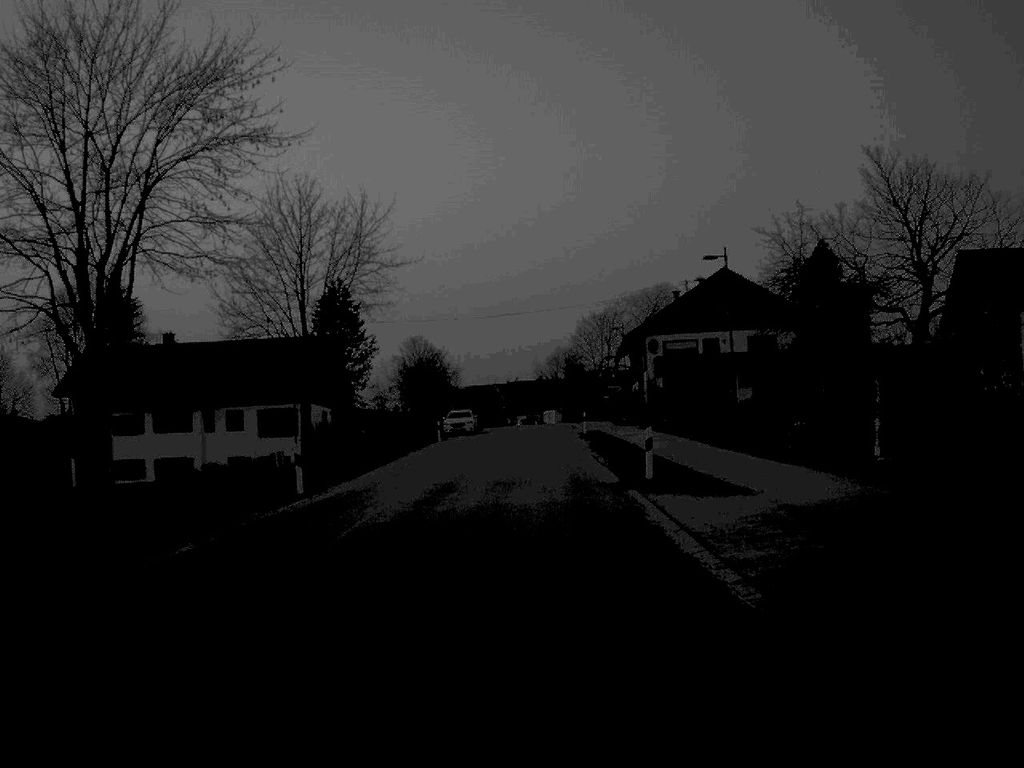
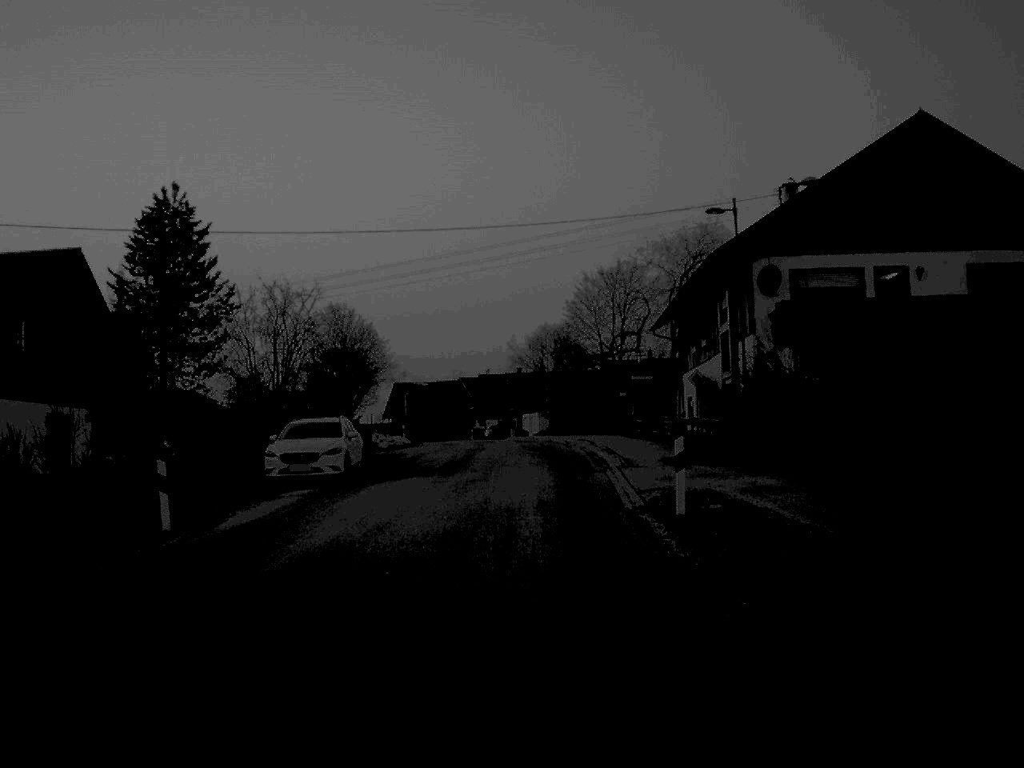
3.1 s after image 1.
(+0.5, +46.1) m; +1°
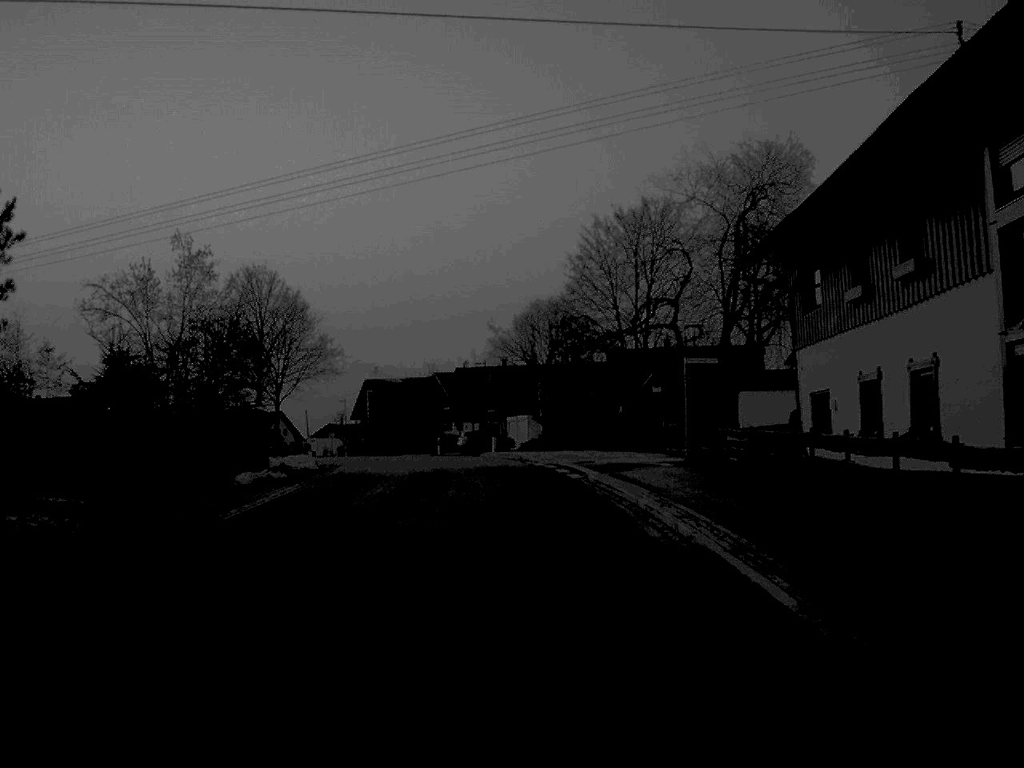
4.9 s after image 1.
(+0.1, +26.9) m; +1°
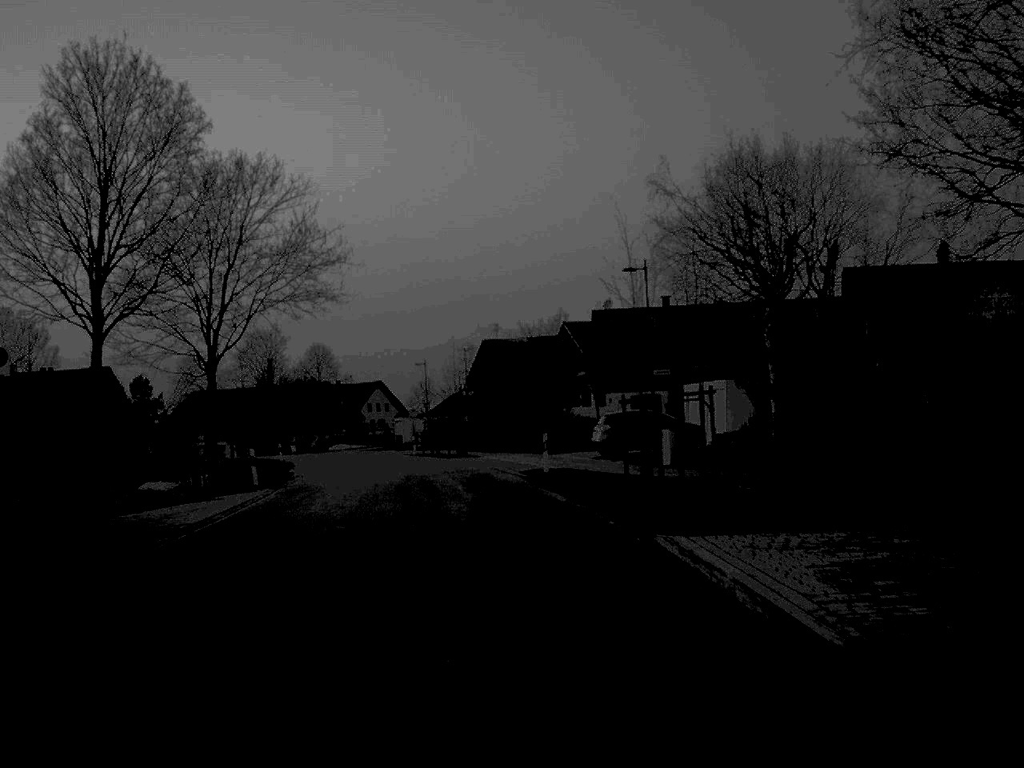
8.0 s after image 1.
(-1.8, +43.3) m; -6°
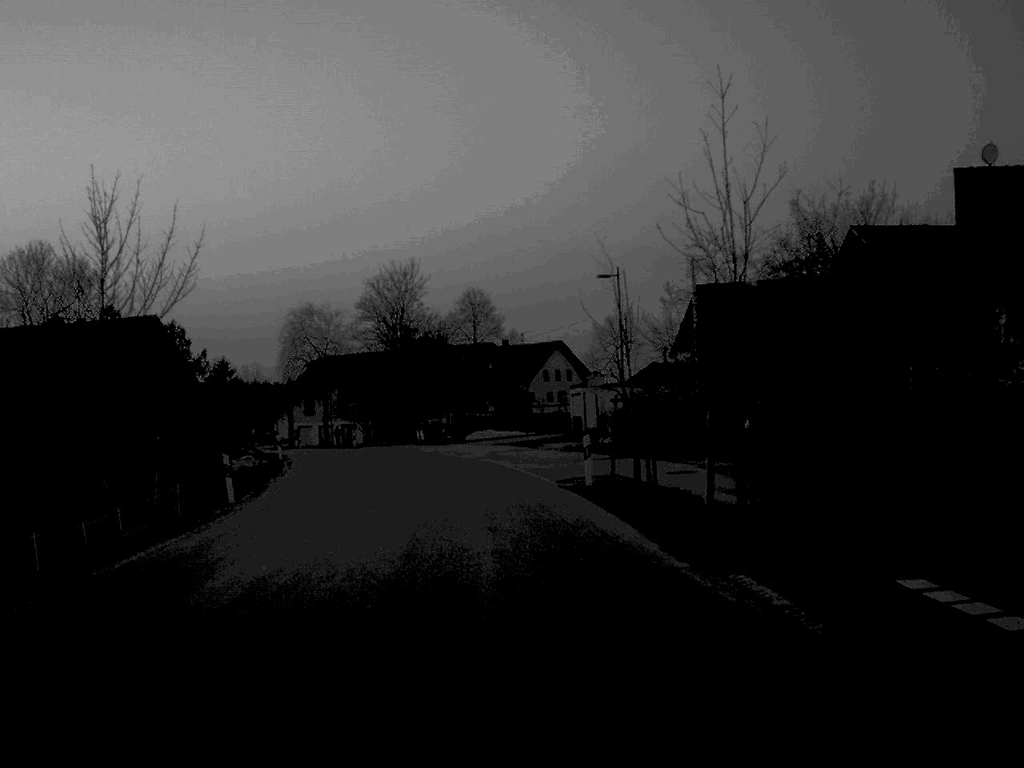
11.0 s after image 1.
(-3.1, +42.9) m; -9°
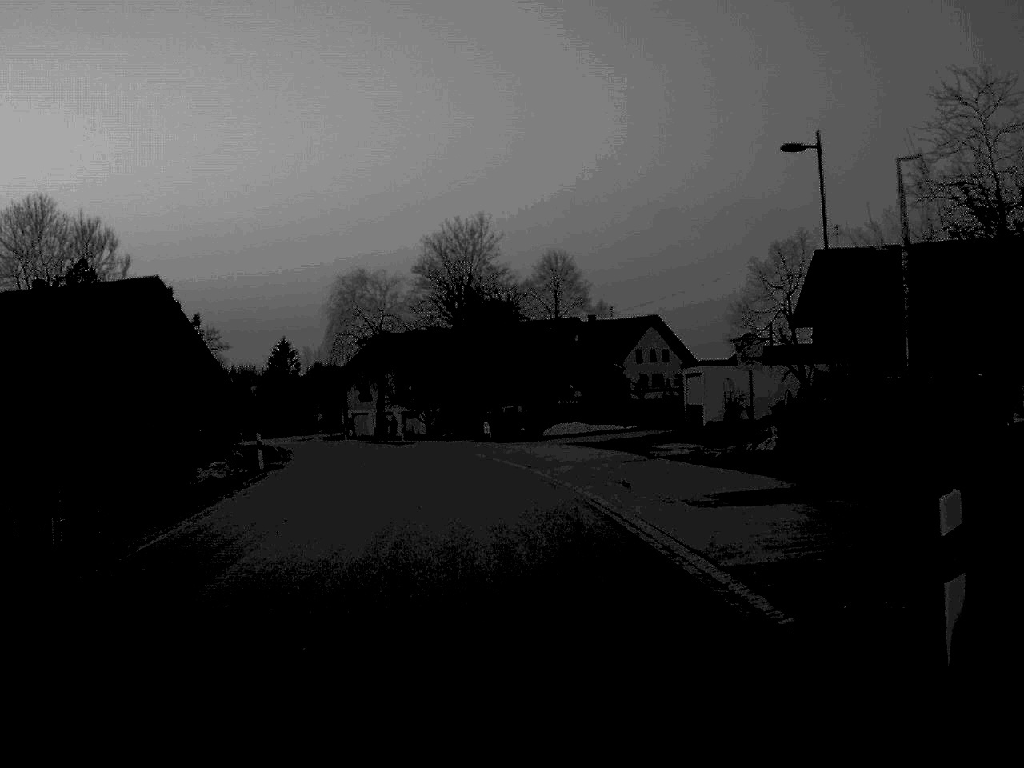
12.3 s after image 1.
(-0.6, +18.7) m; -4°
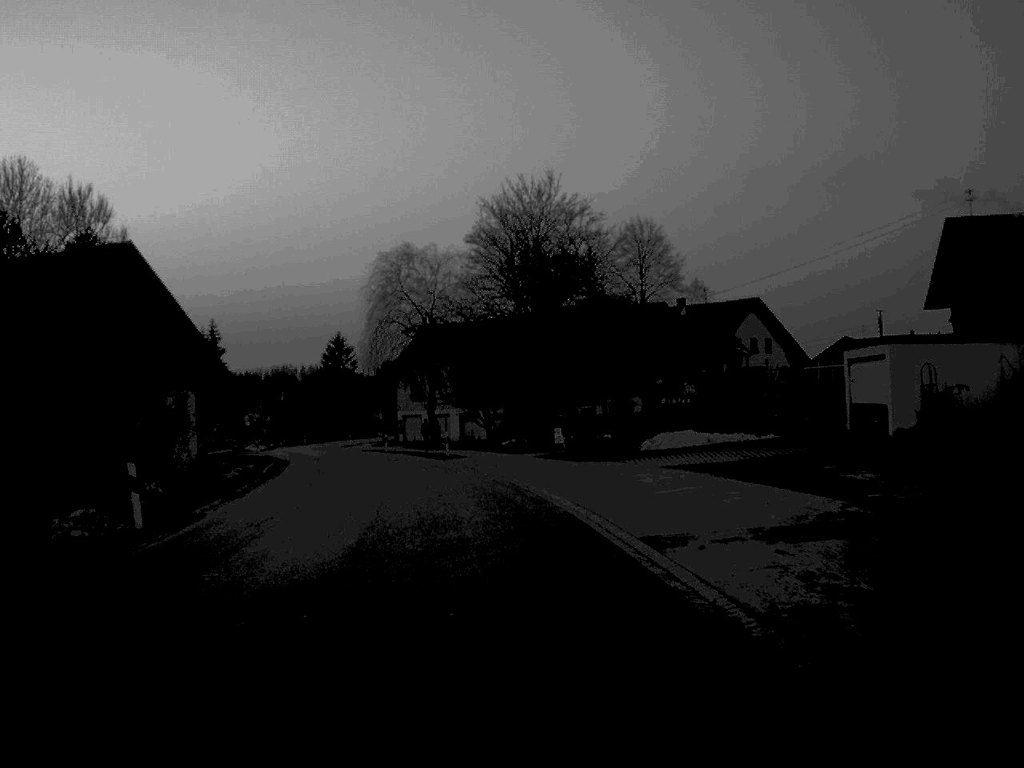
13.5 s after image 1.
(-0.5, +17.4) m; -3°
